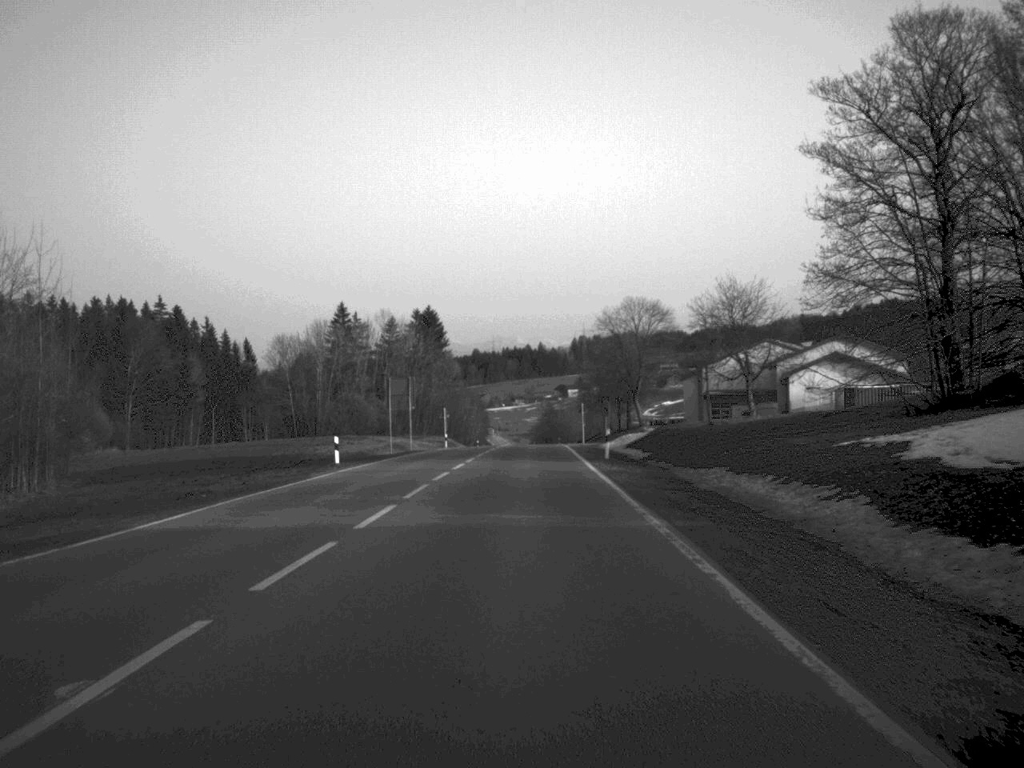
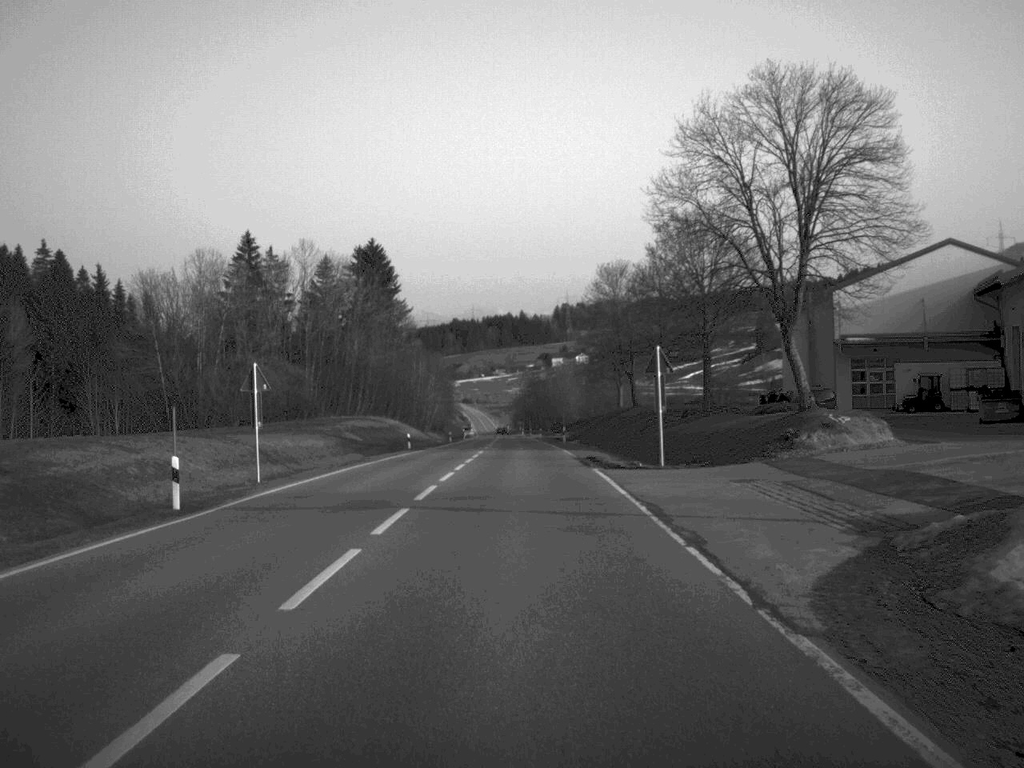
(+0.4, +66.4) m; +1°
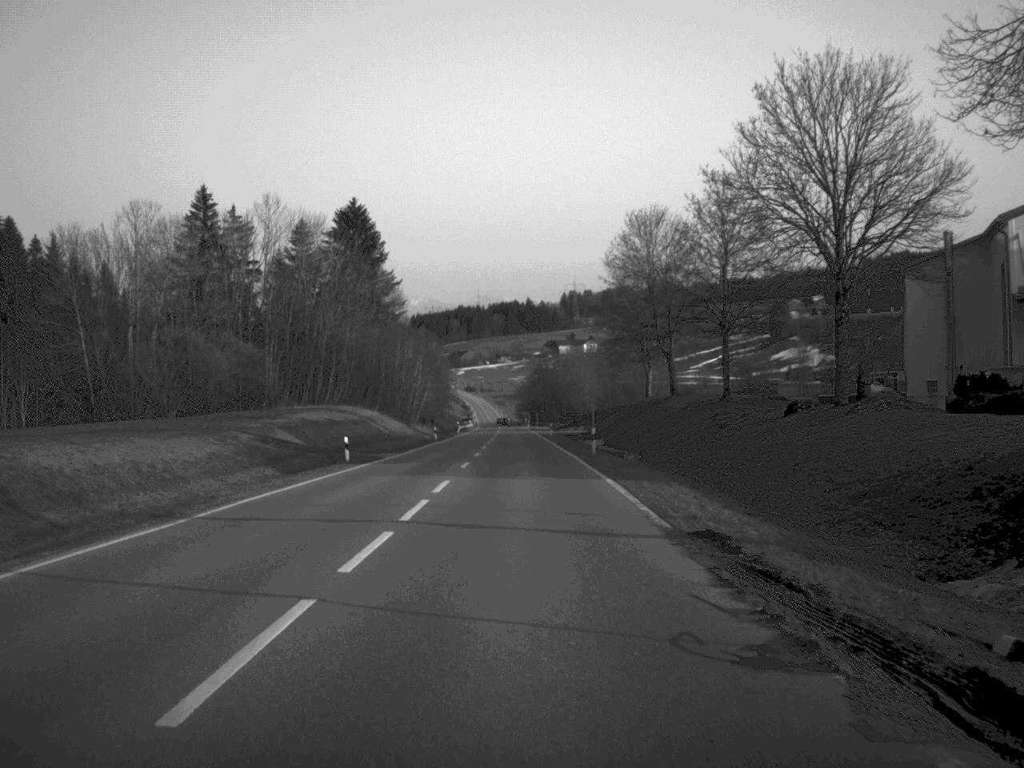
(0.0, +27.1) m; 0°
